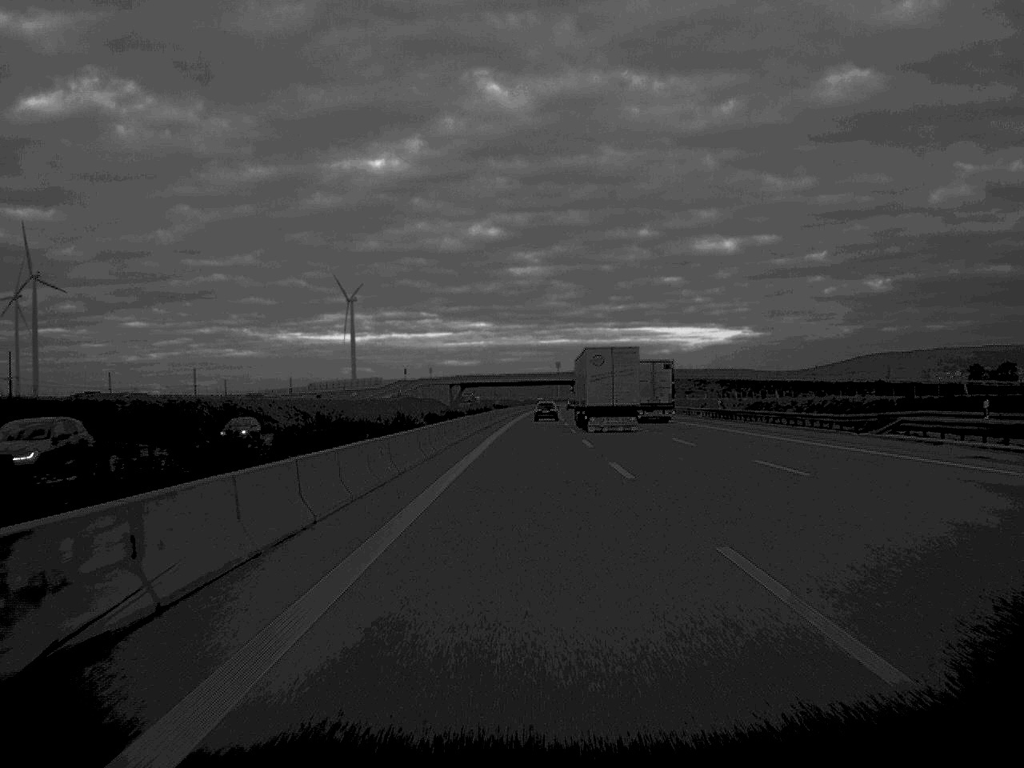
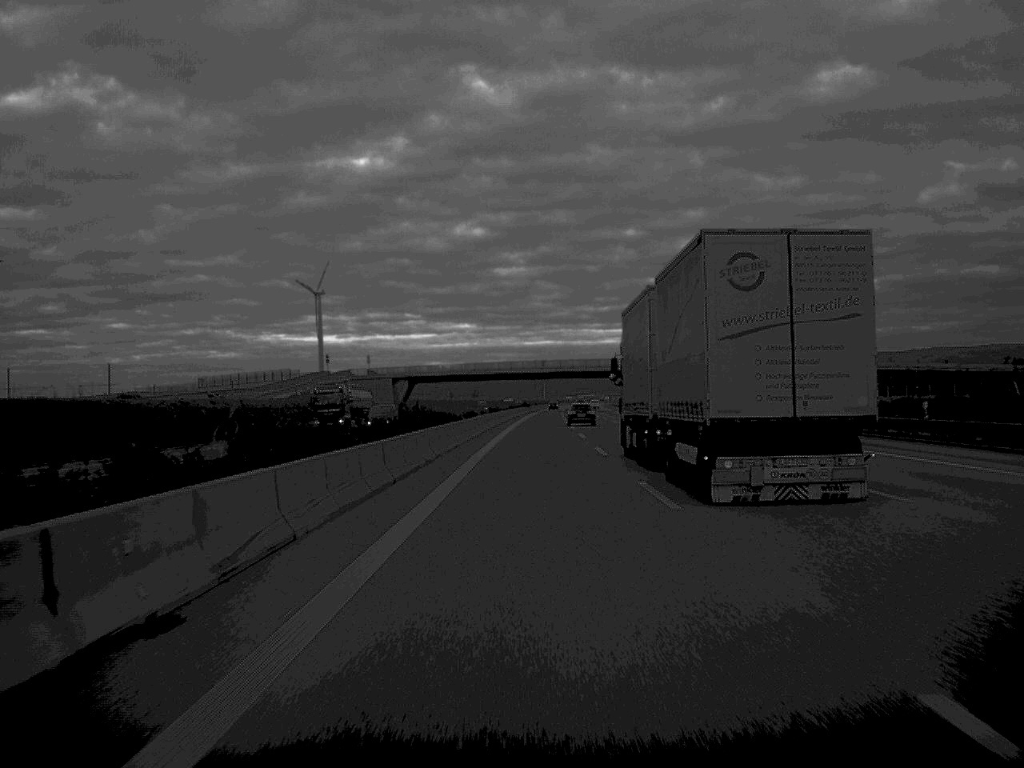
(+0.6, +96.4) m; +1°
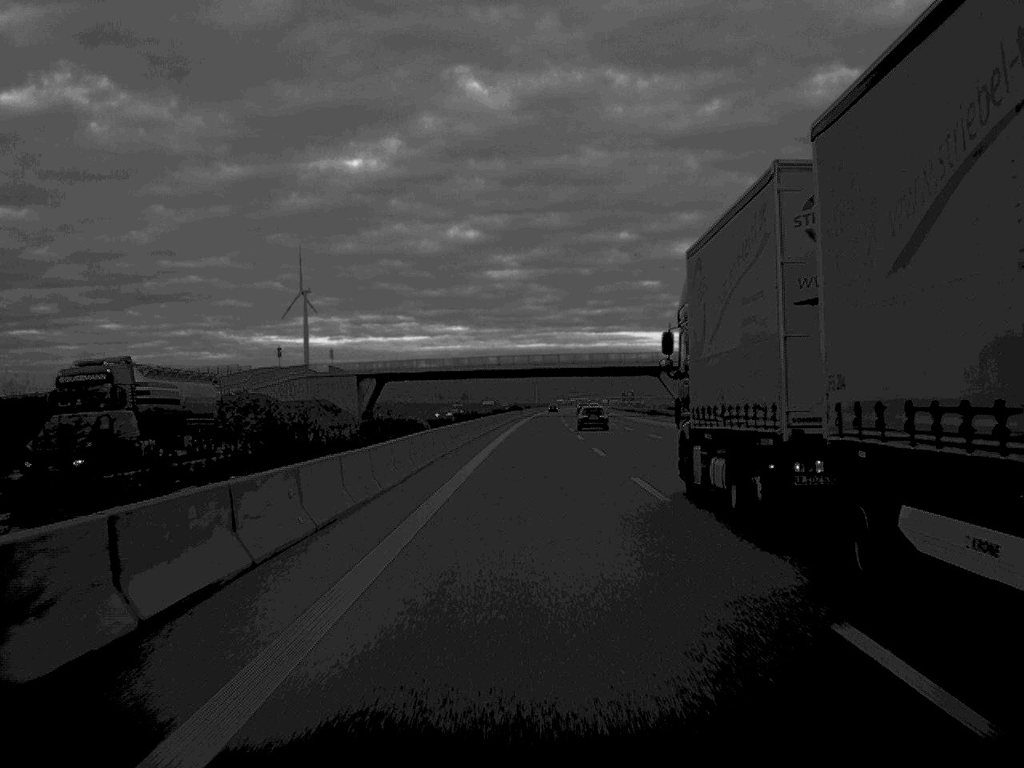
(+0.1, +33.4) m; 0°
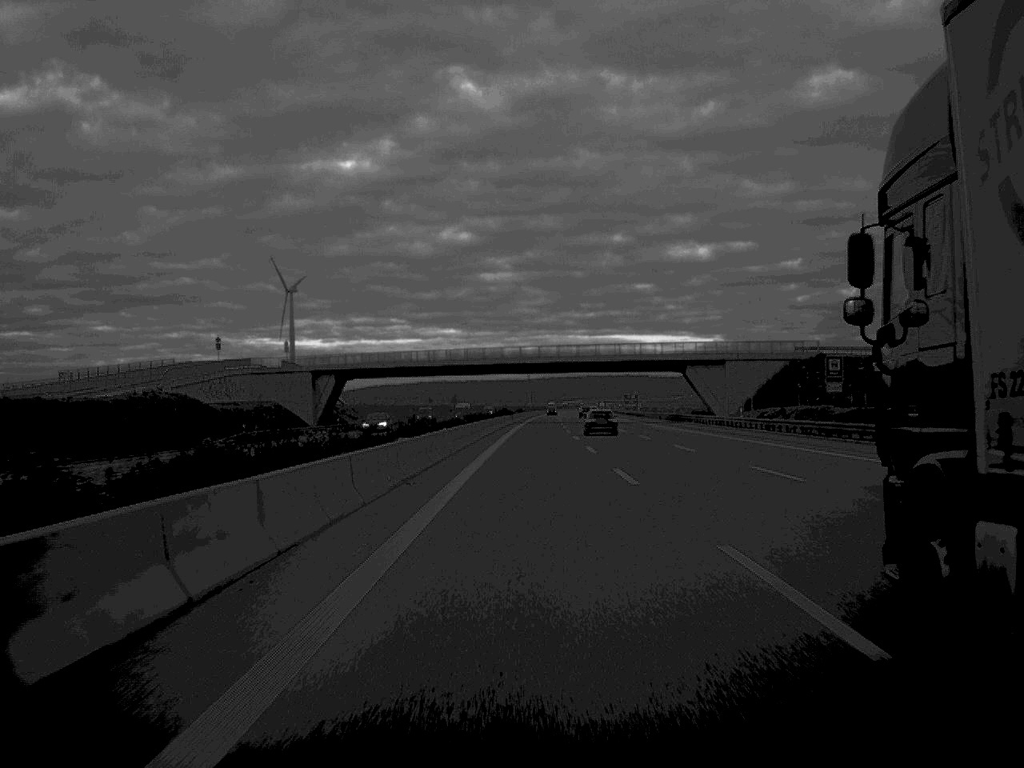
(+0.1, +30.5) m; 0°
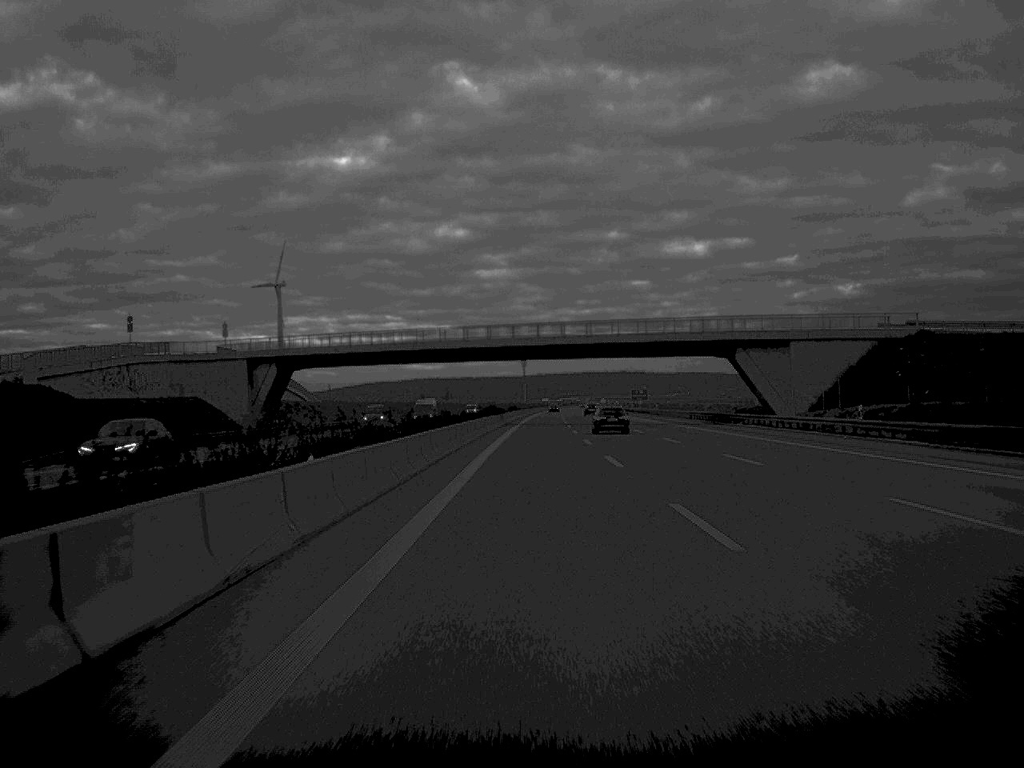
(+0.1, +30.7) m; 0°
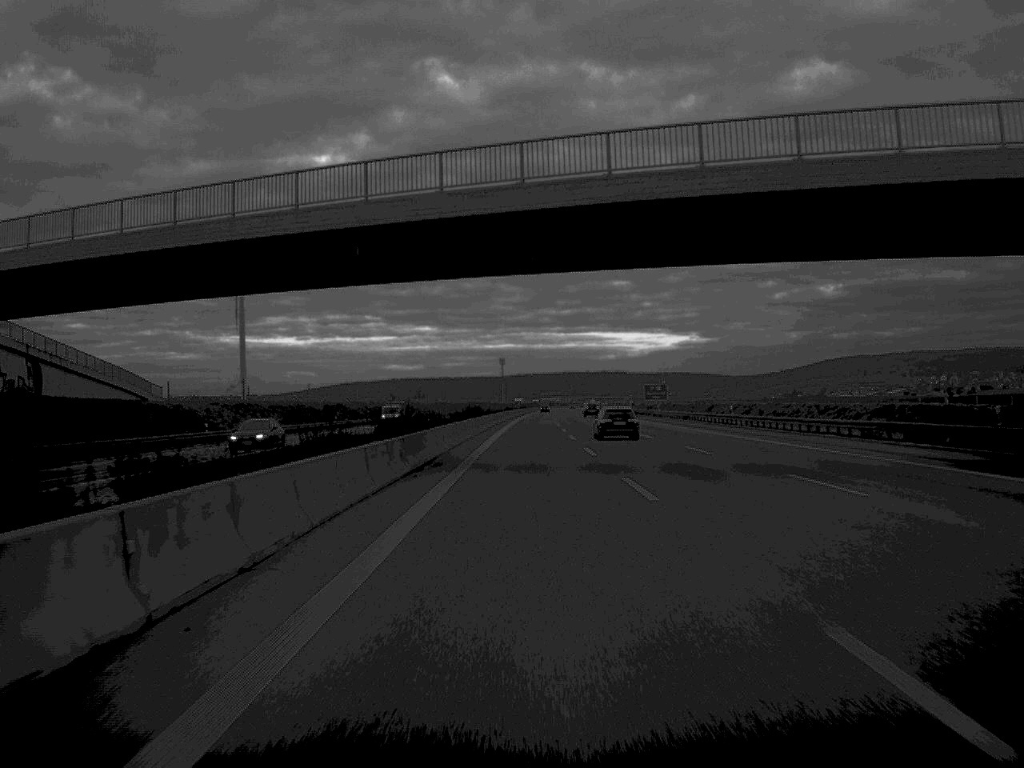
(+0.5, +64.6) m; +1°
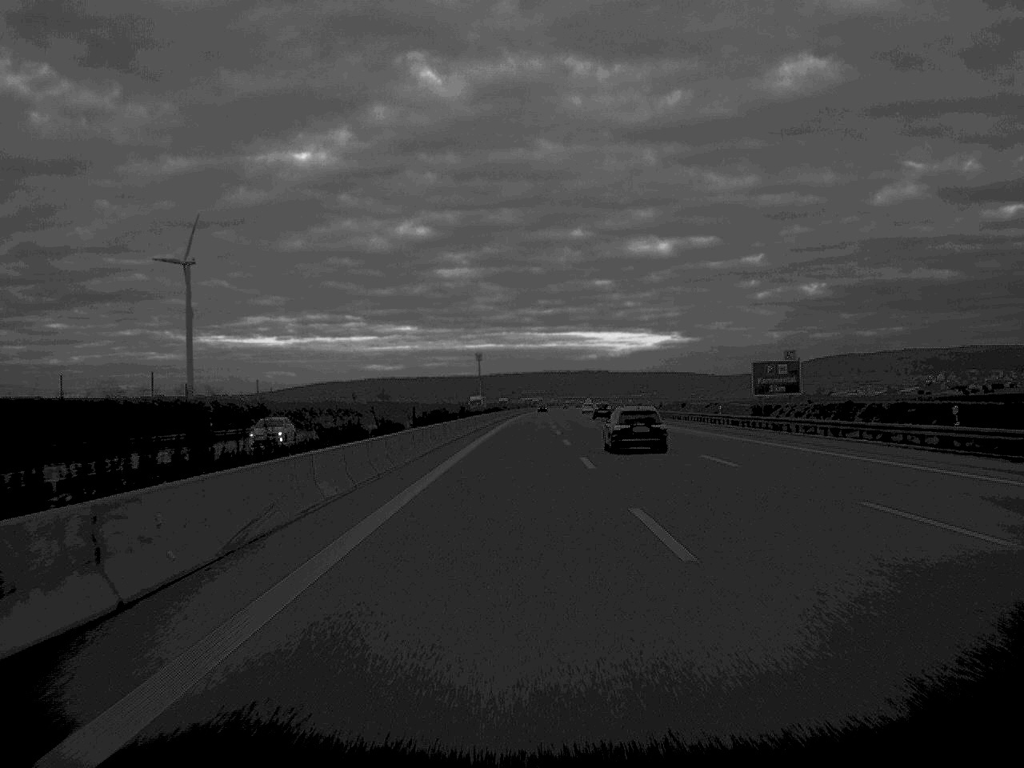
(+0.7, +97.7) m; +1°
